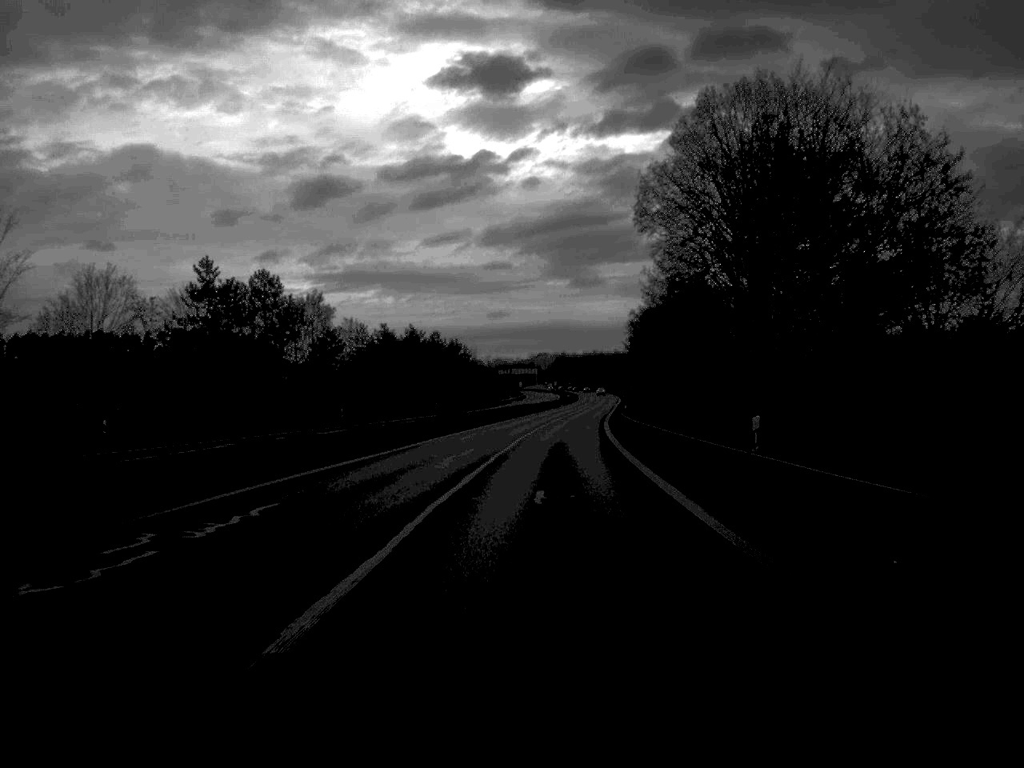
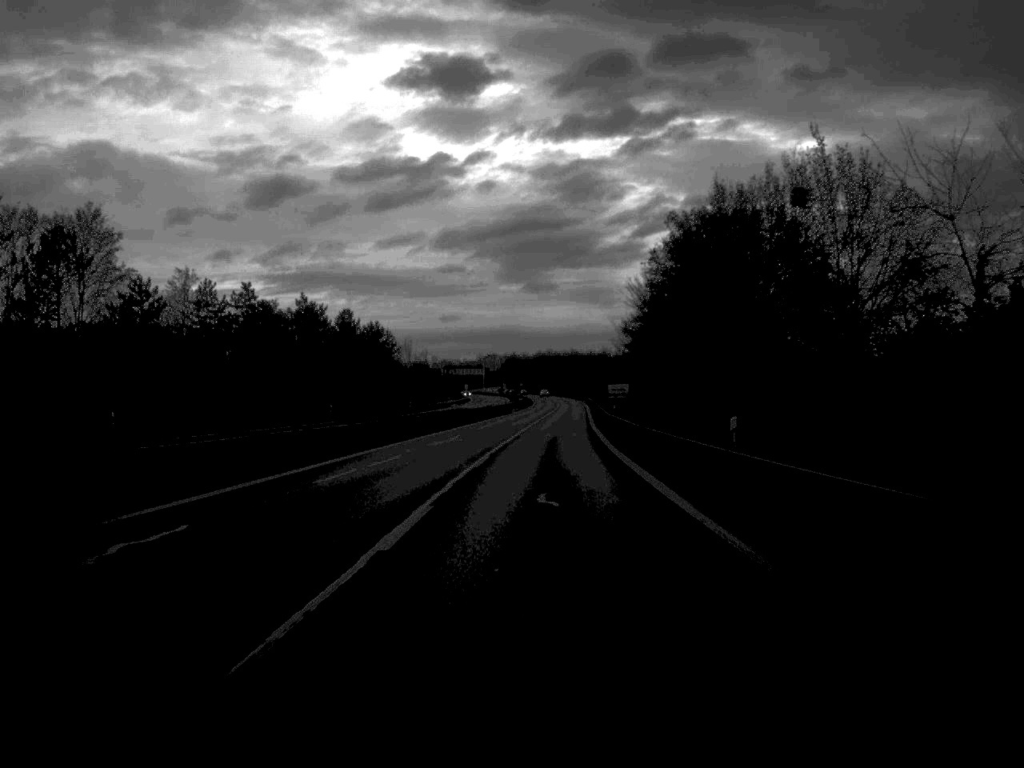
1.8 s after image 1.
(+1.1, +48.2) m; +2°
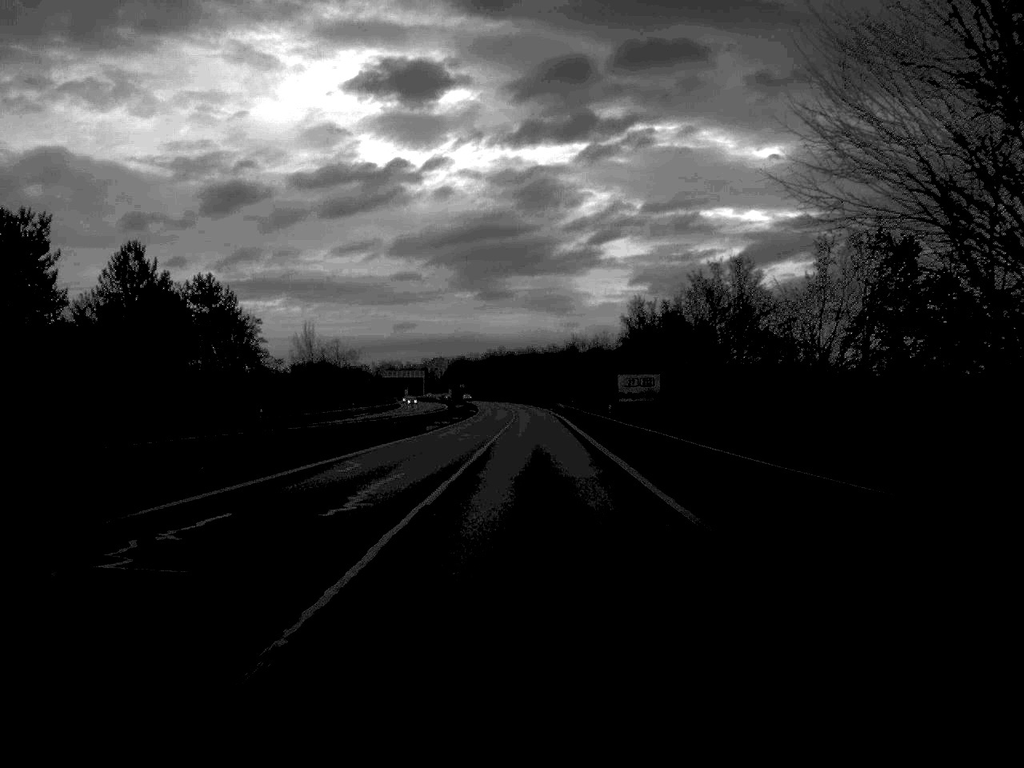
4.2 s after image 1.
(+1.4, +65.5) m; +2°
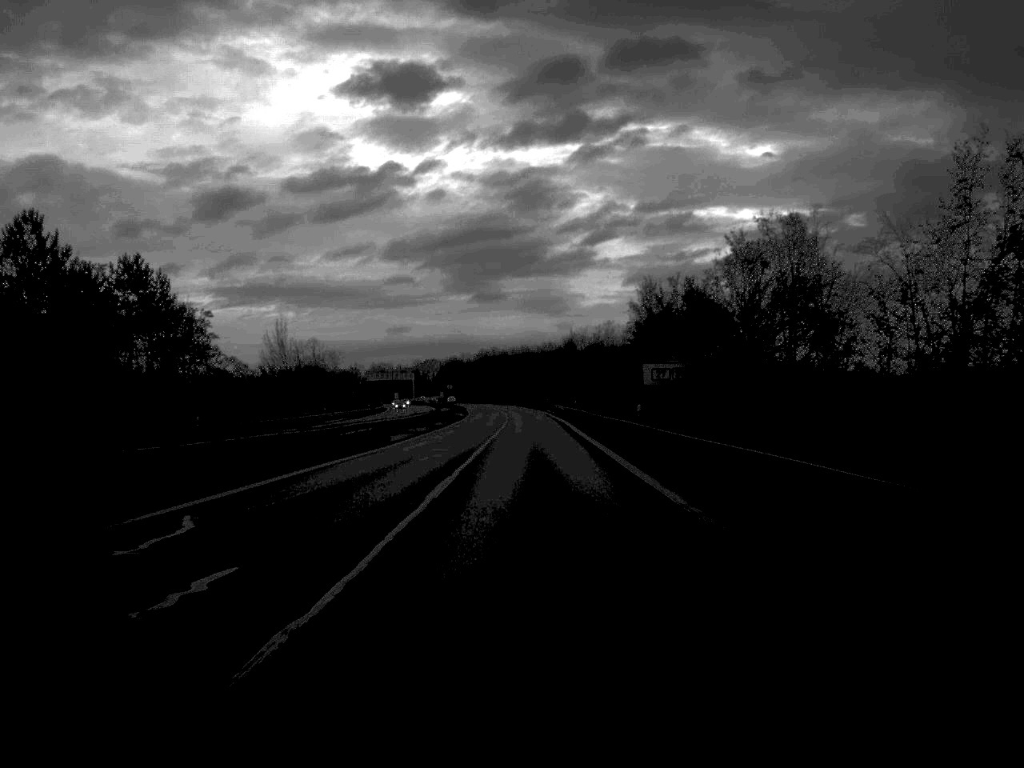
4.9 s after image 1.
(0.0, +16.4) m; 0°
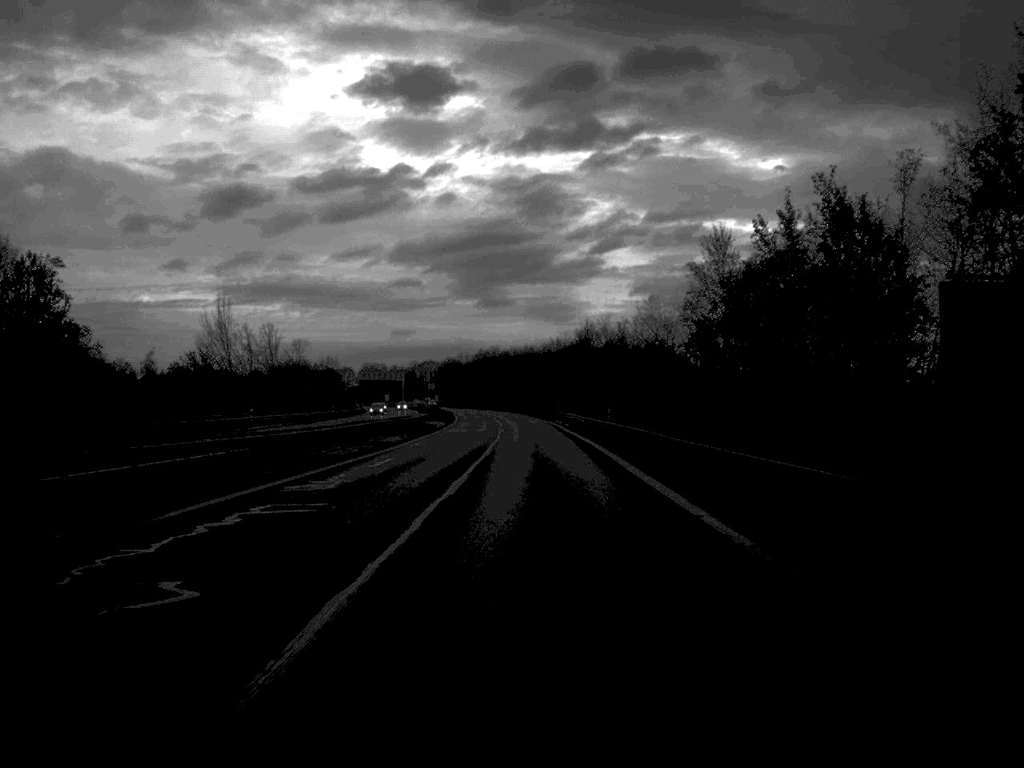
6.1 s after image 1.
(0.0, +34.2) m; 0°
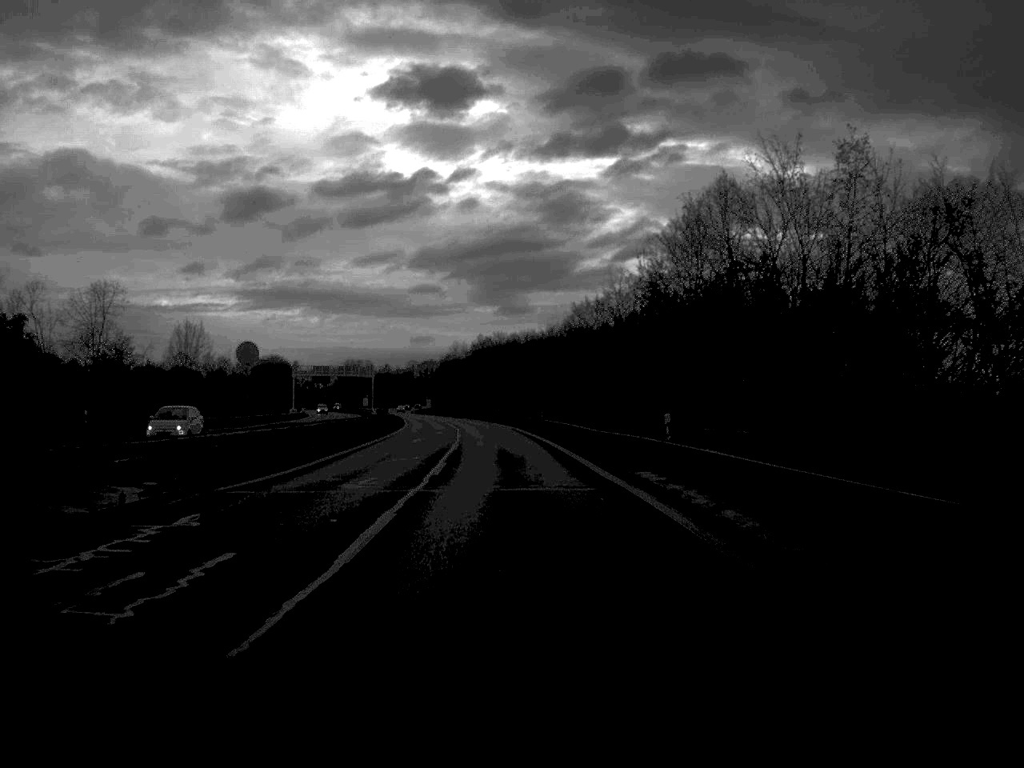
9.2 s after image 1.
(+0.2, +82.5) m; -1°
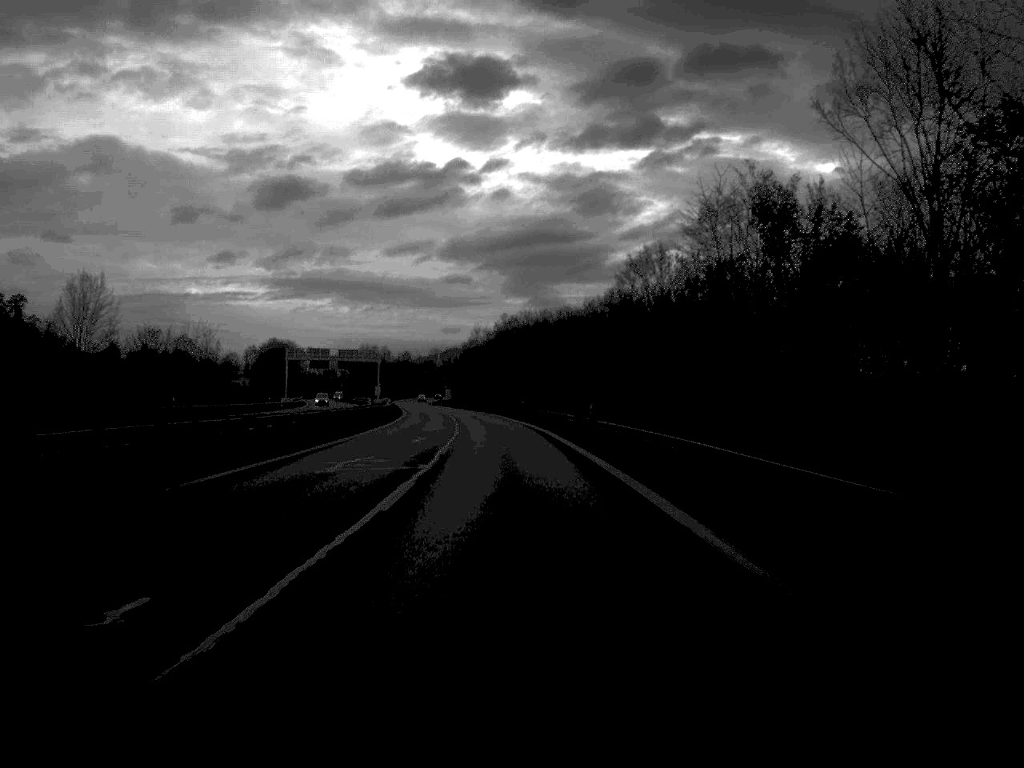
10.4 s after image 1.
(-0.3, +31.2) m; -1°
